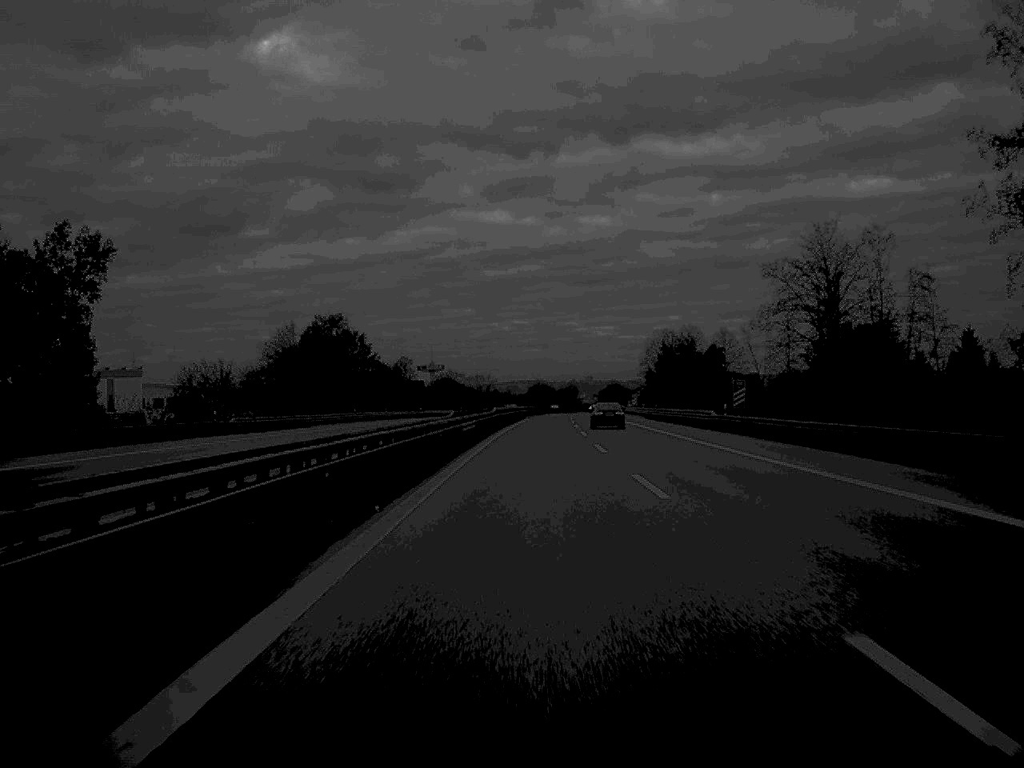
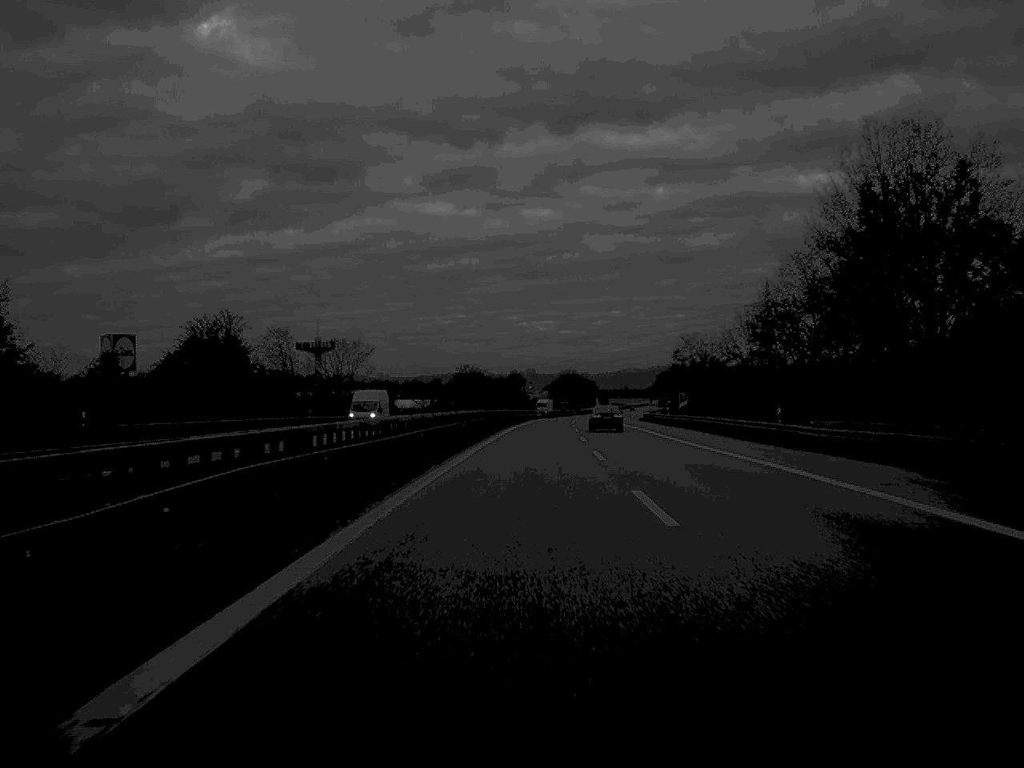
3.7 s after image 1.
(+4.4, +166.3) m; +3°
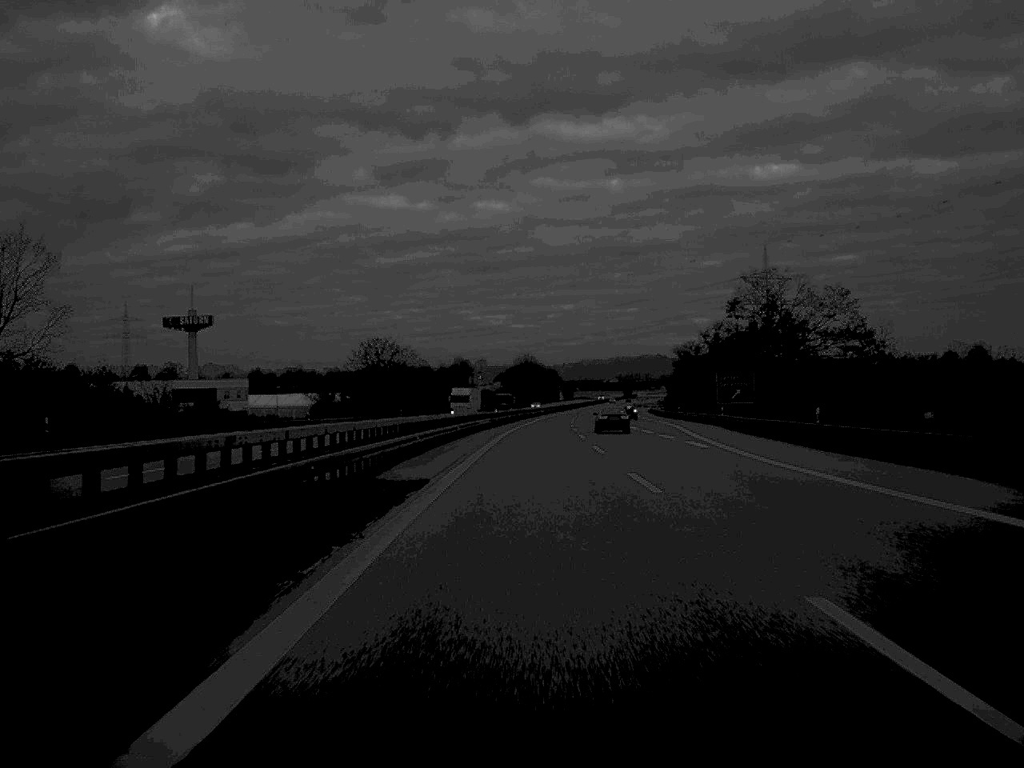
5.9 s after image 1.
(+1.6, +102.9) m; +2°
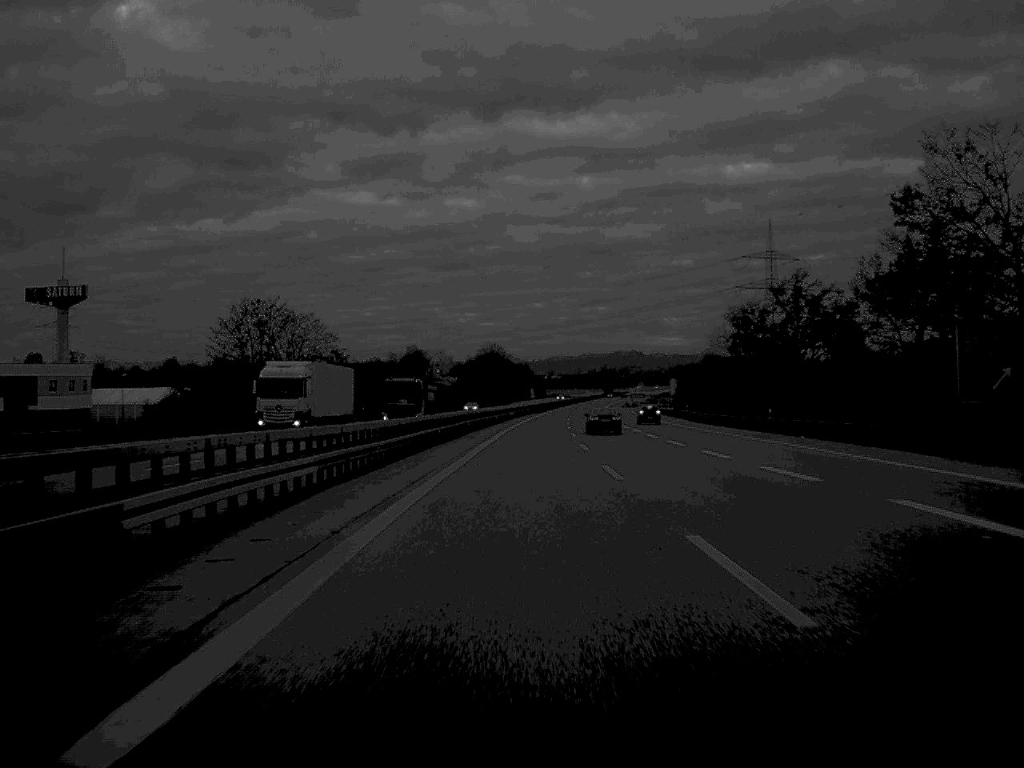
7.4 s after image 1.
(+0.8, +66.6) m; +1°
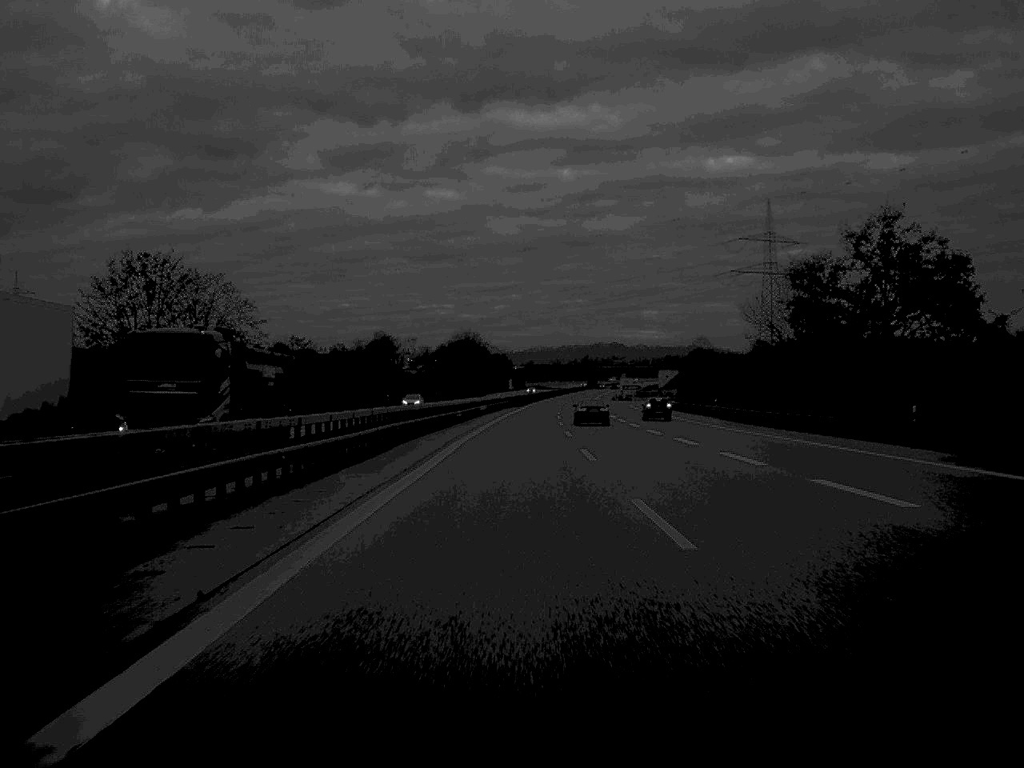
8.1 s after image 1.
(+0.3, +31.8) m; +1°
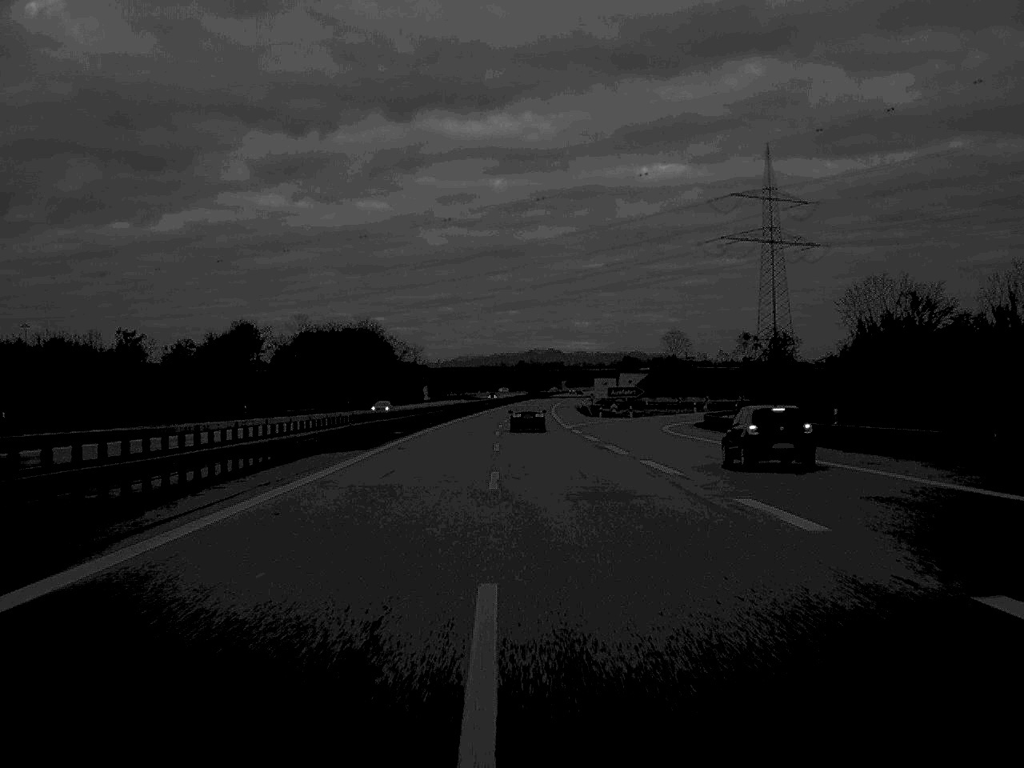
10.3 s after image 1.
(+2.7, +98.3) m; +3°
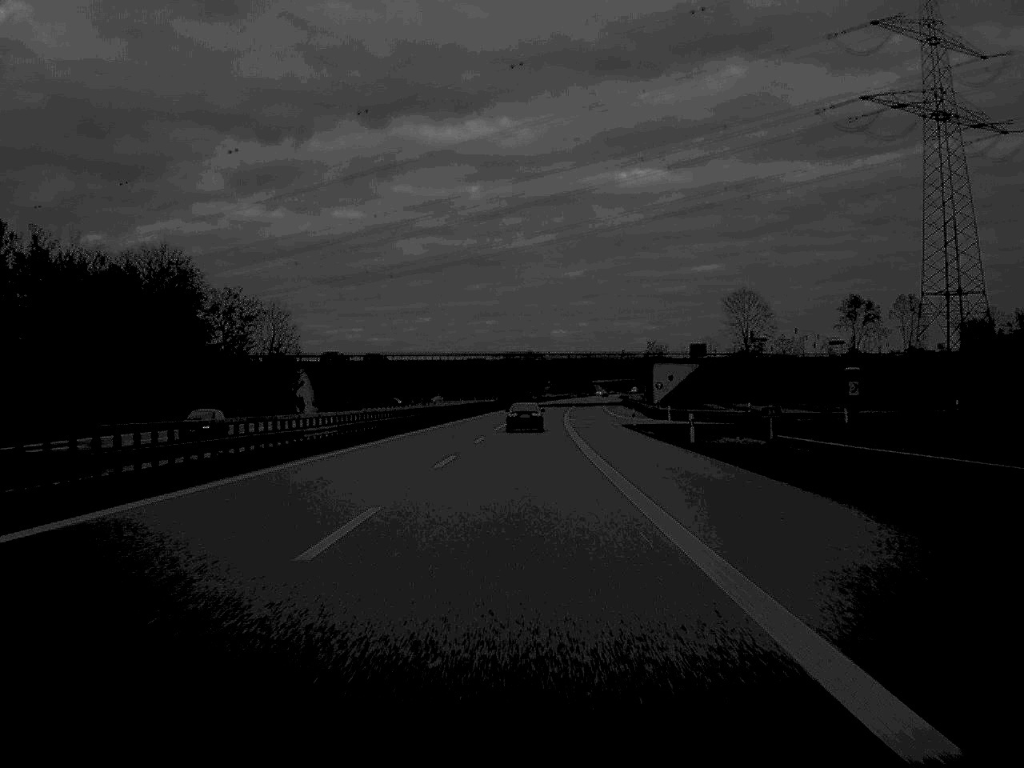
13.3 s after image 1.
(+0.9, +136.1) m; +1°
